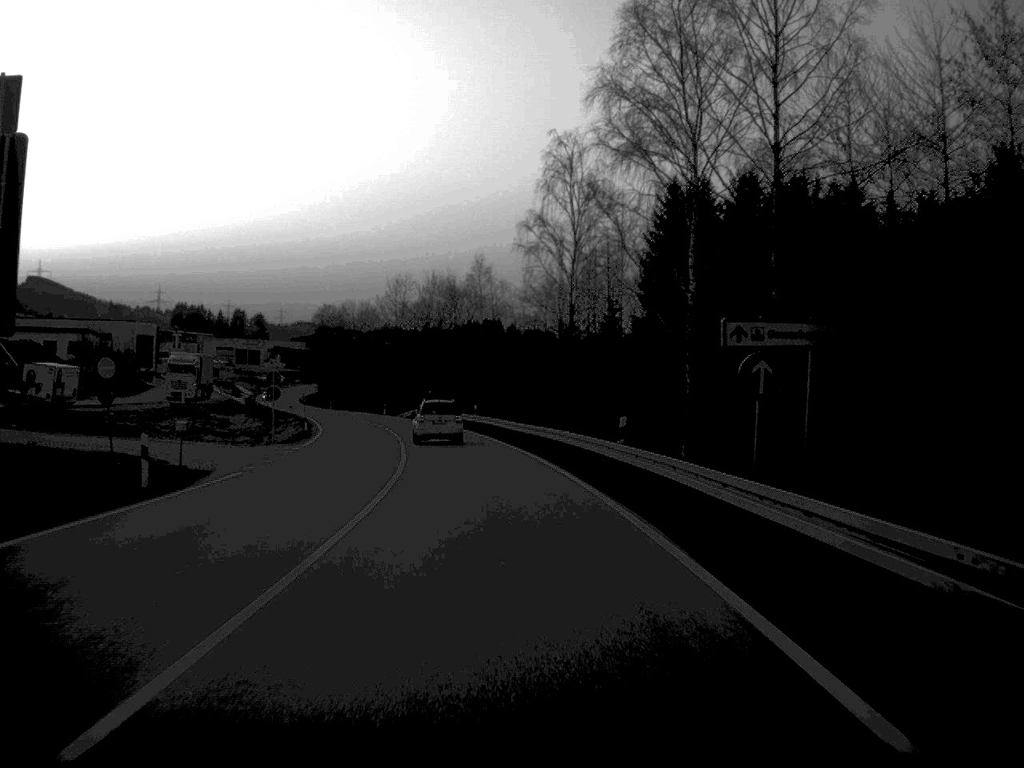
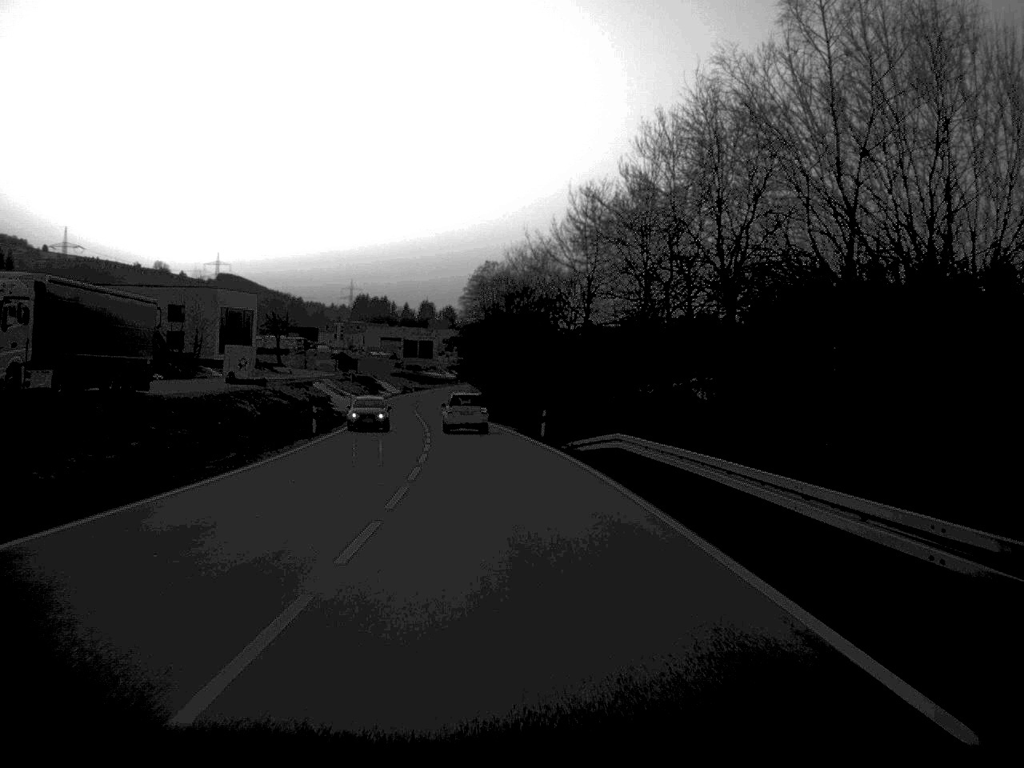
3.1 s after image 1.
(-5.6, +69.5) m; -9°
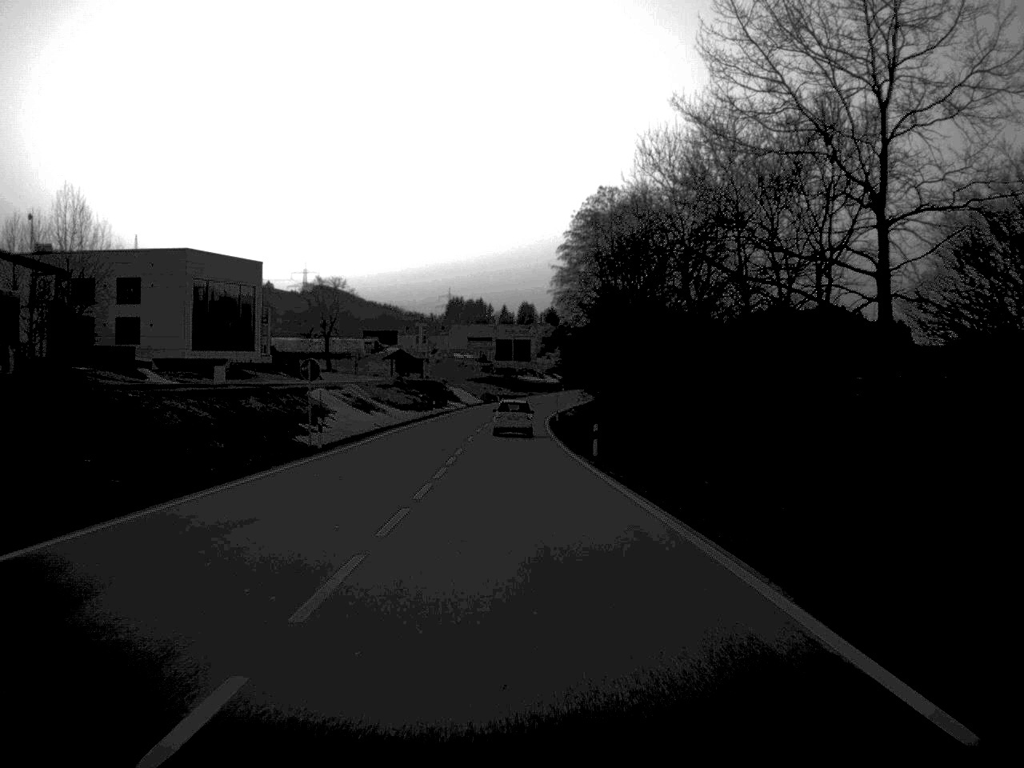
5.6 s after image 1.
(-2.6, +56.7) m; -5°
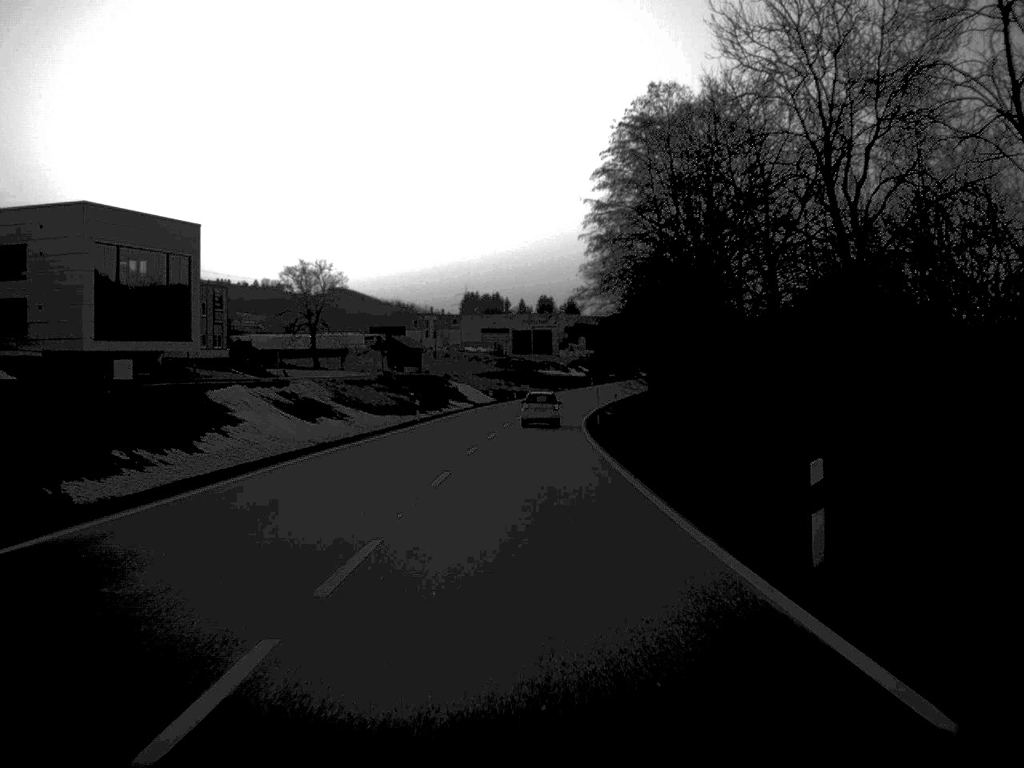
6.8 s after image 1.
(-0.3, +28.9) m; -1°
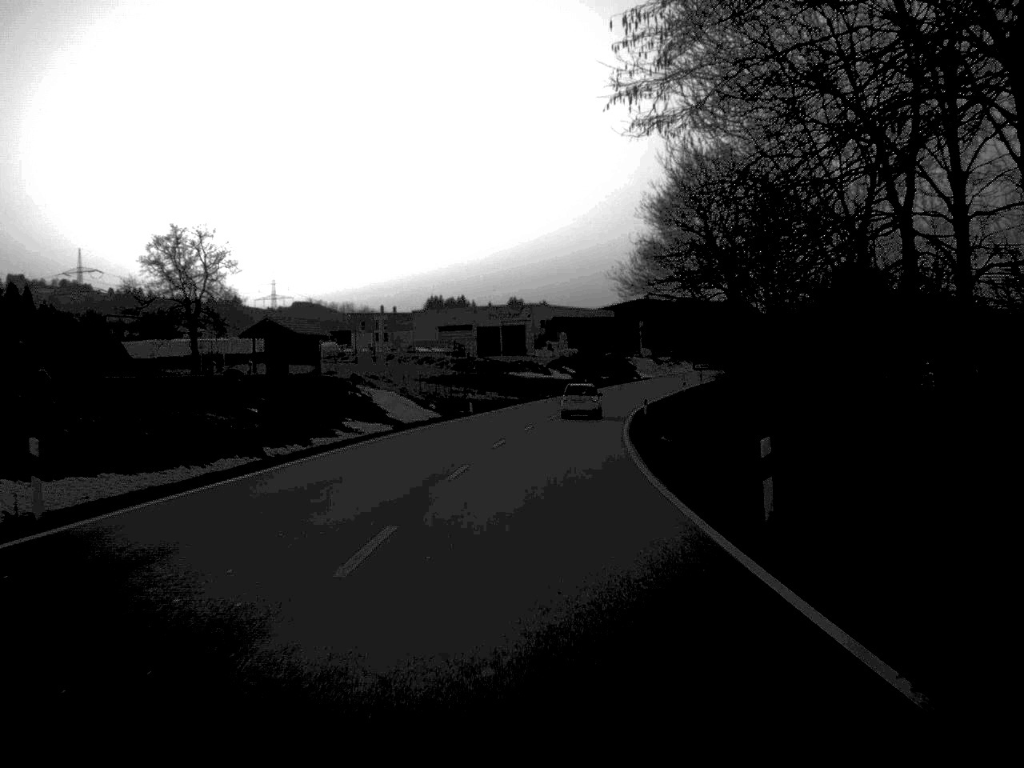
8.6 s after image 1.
(+0.4, +47.3) m; +1°
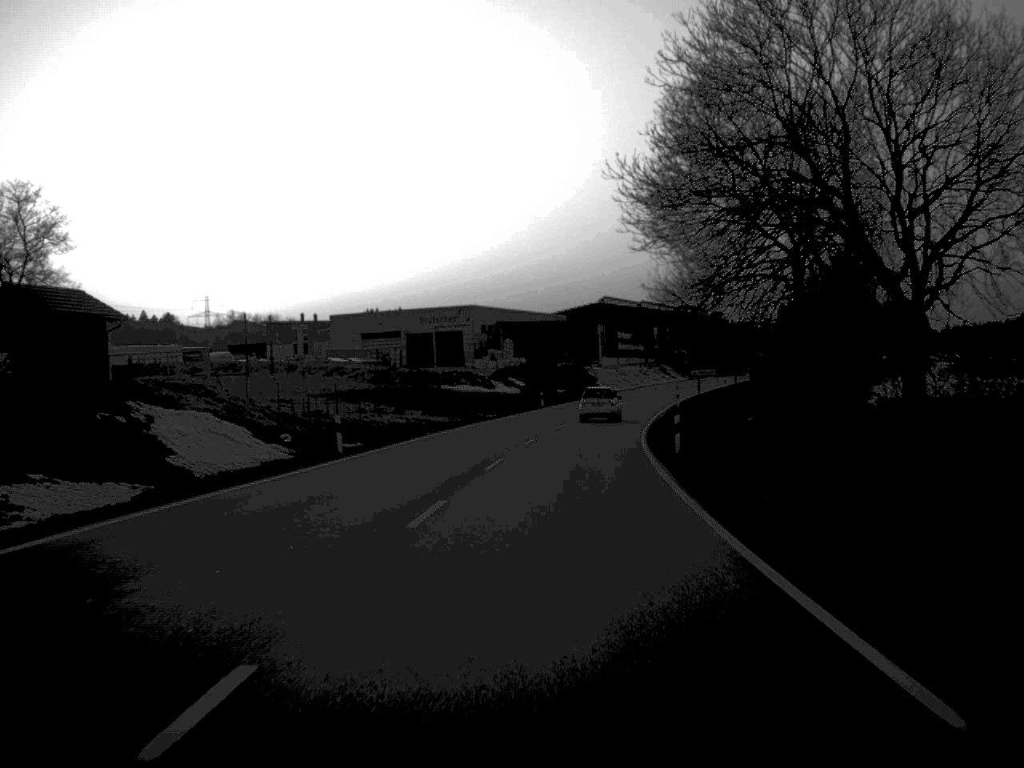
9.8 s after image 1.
(+0.6, +31.4) m; +3°
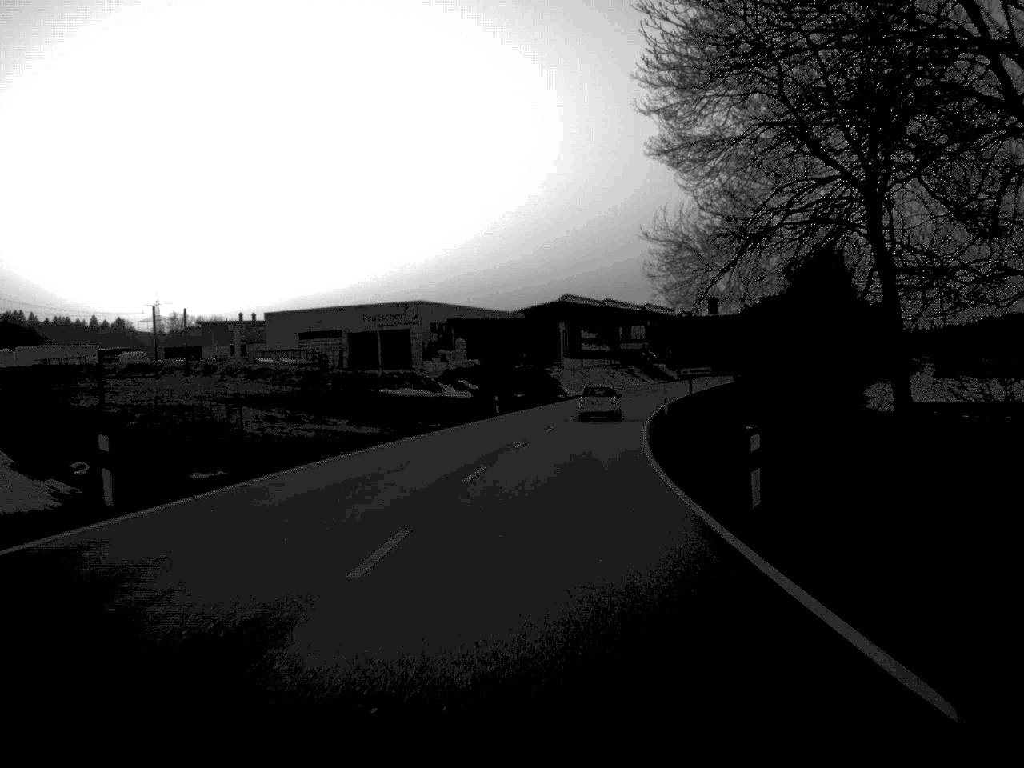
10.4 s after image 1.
(+0.3, +16.2) m; +2°
